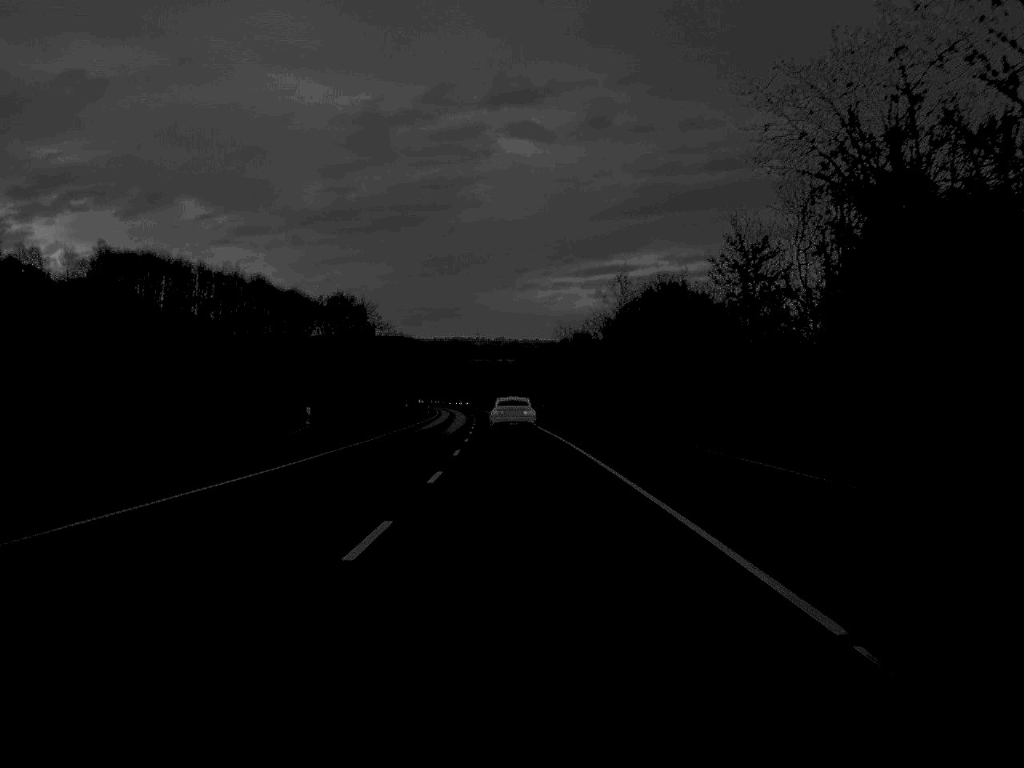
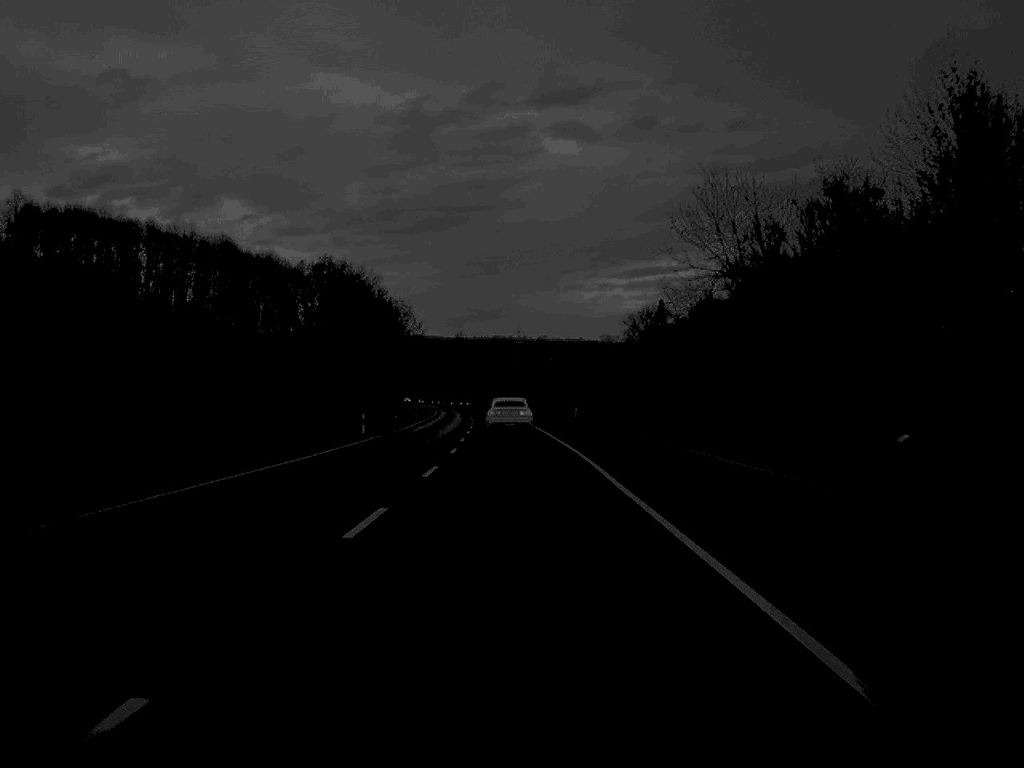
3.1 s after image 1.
(-1.3, +82.5) m; -2°
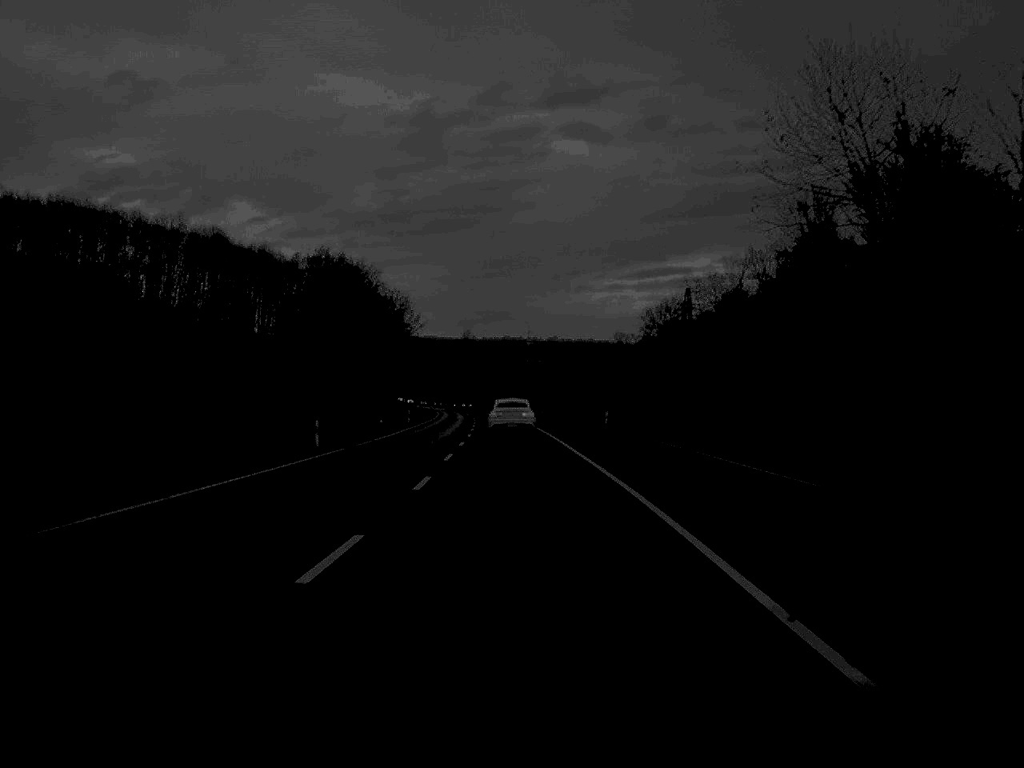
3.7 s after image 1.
(-0.1, +15.6) m; 0°
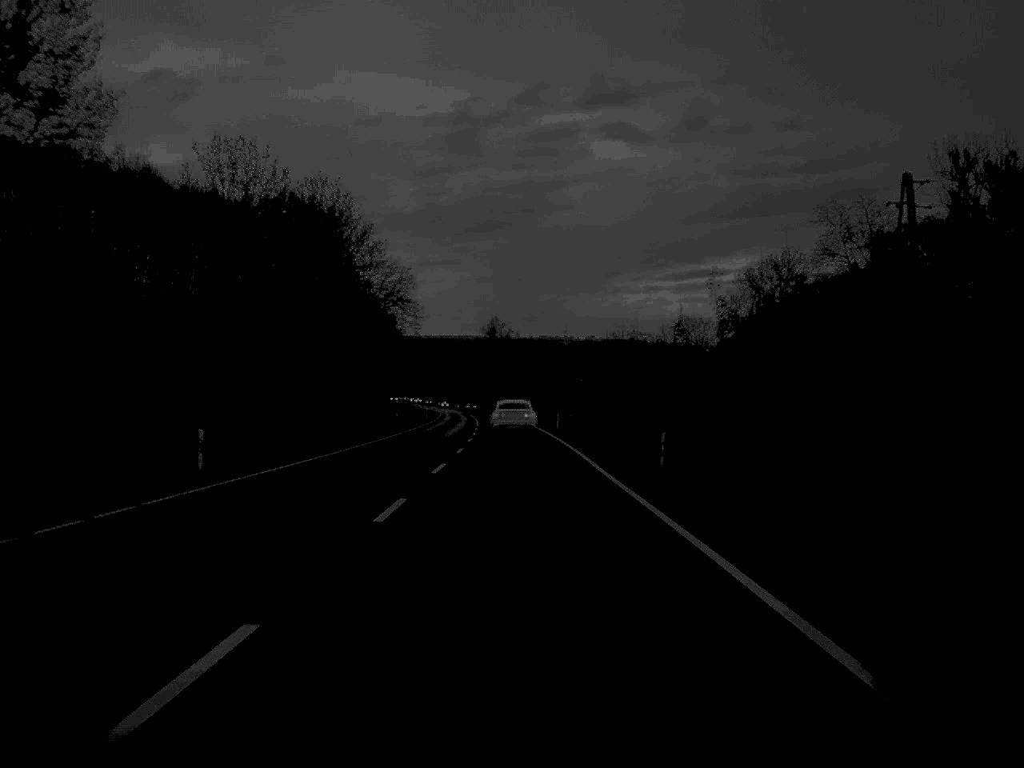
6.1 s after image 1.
(-0.8, +66.2) m; -2°
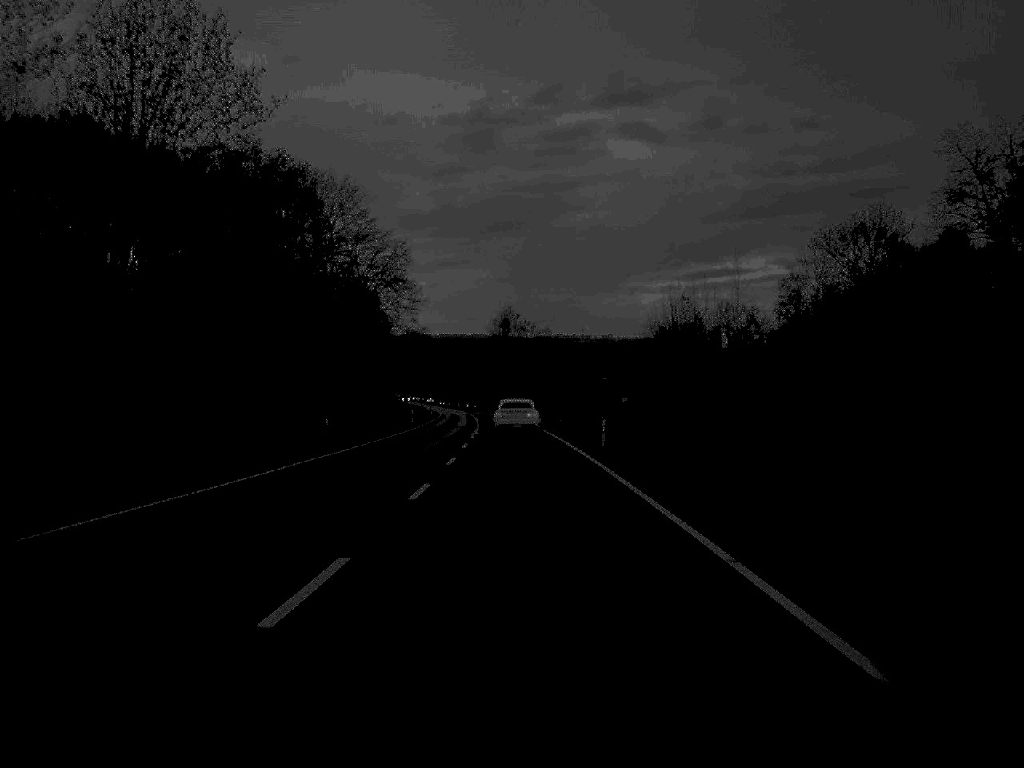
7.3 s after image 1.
(-0.2, +32.0) m; -1°
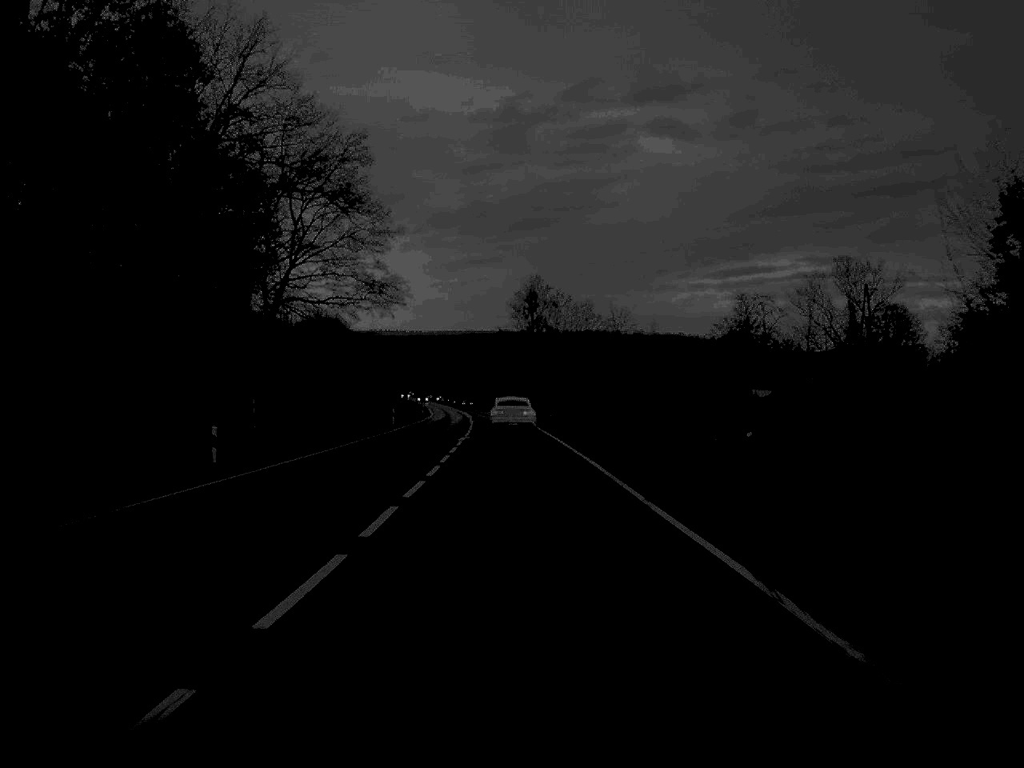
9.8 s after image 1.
(-0.7, +66.2) m; -1°
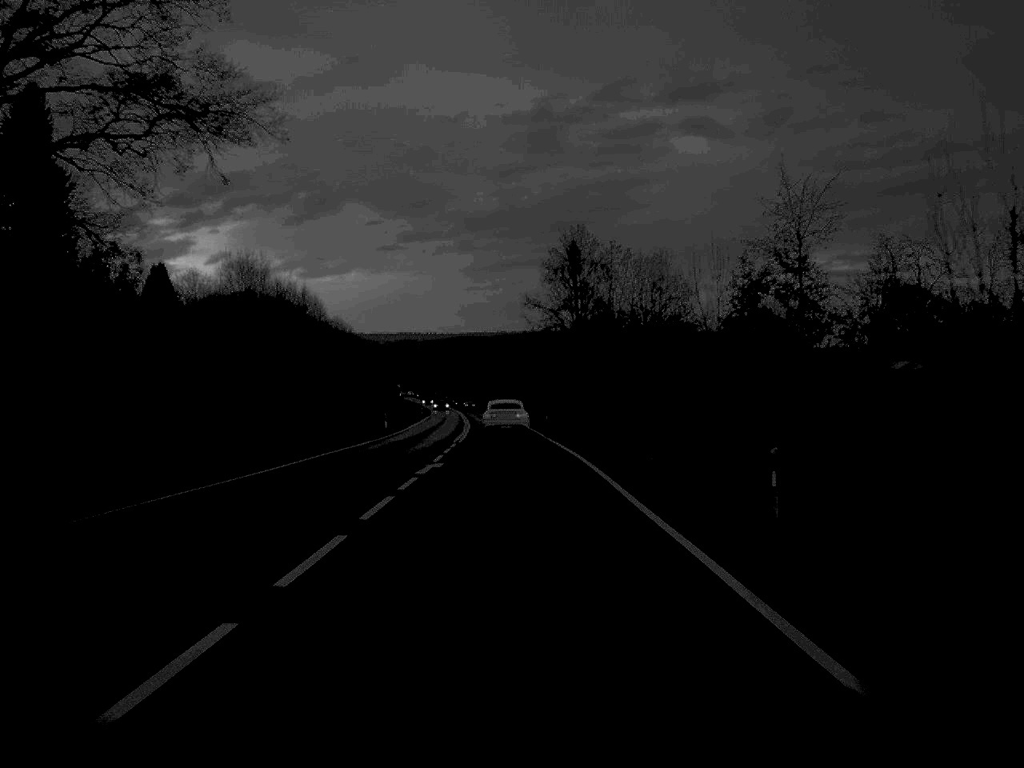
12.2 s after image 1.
(-0.8, +63.9) m; -2°
